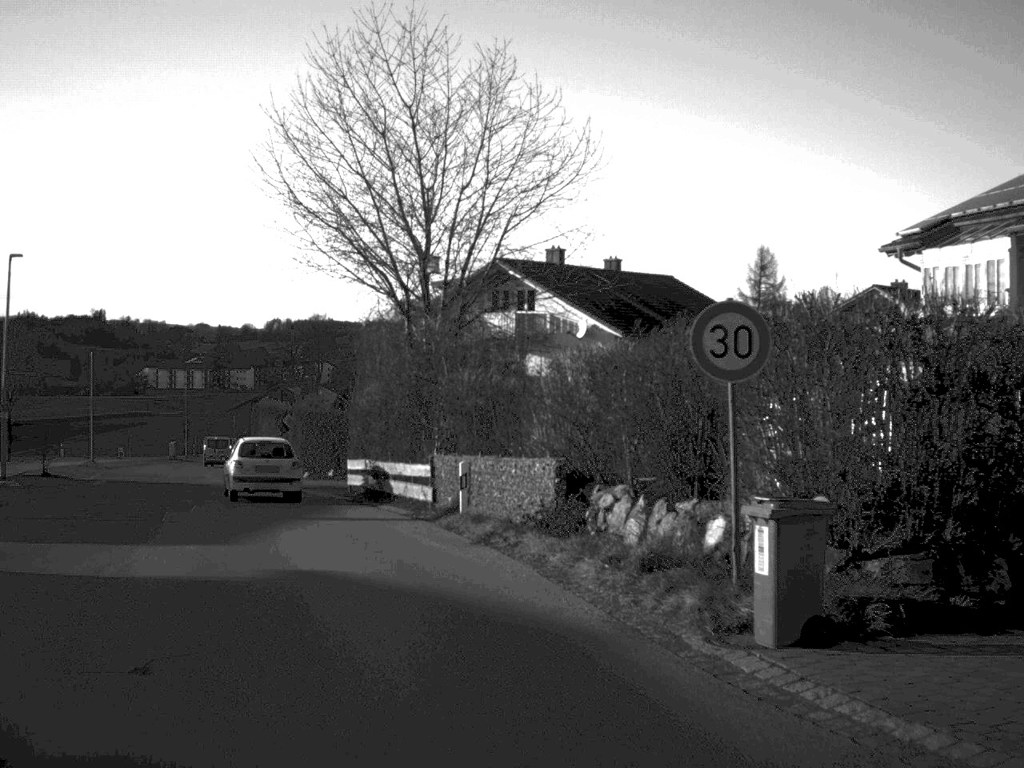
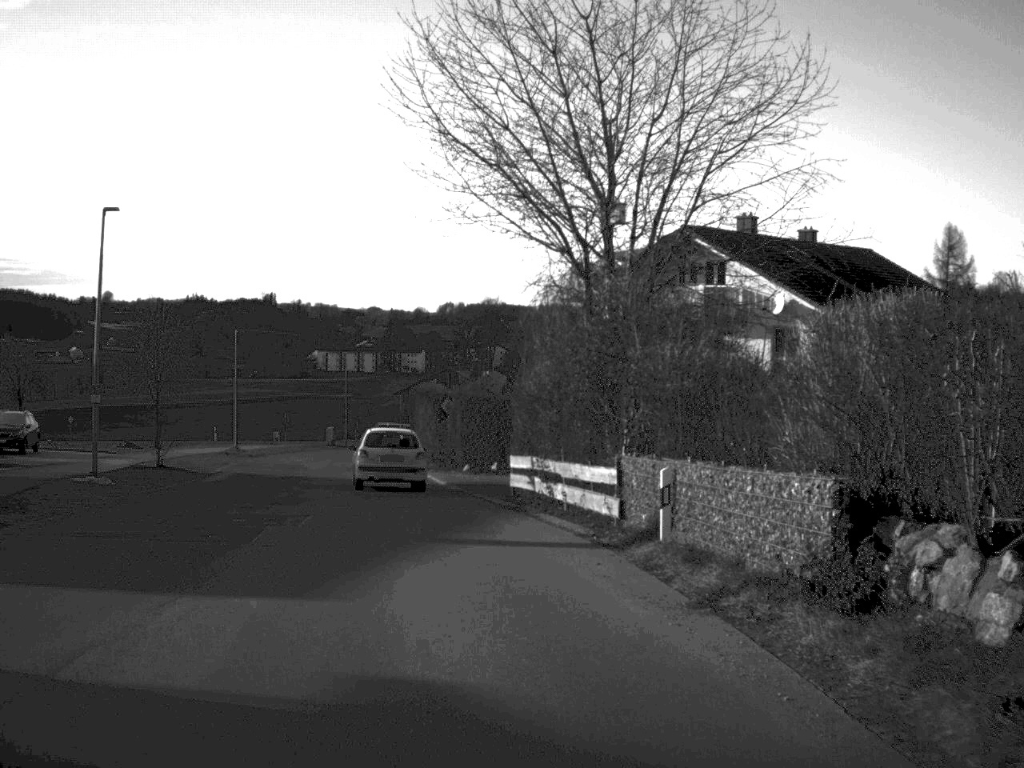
(-0.4, +5.9) m; -8°
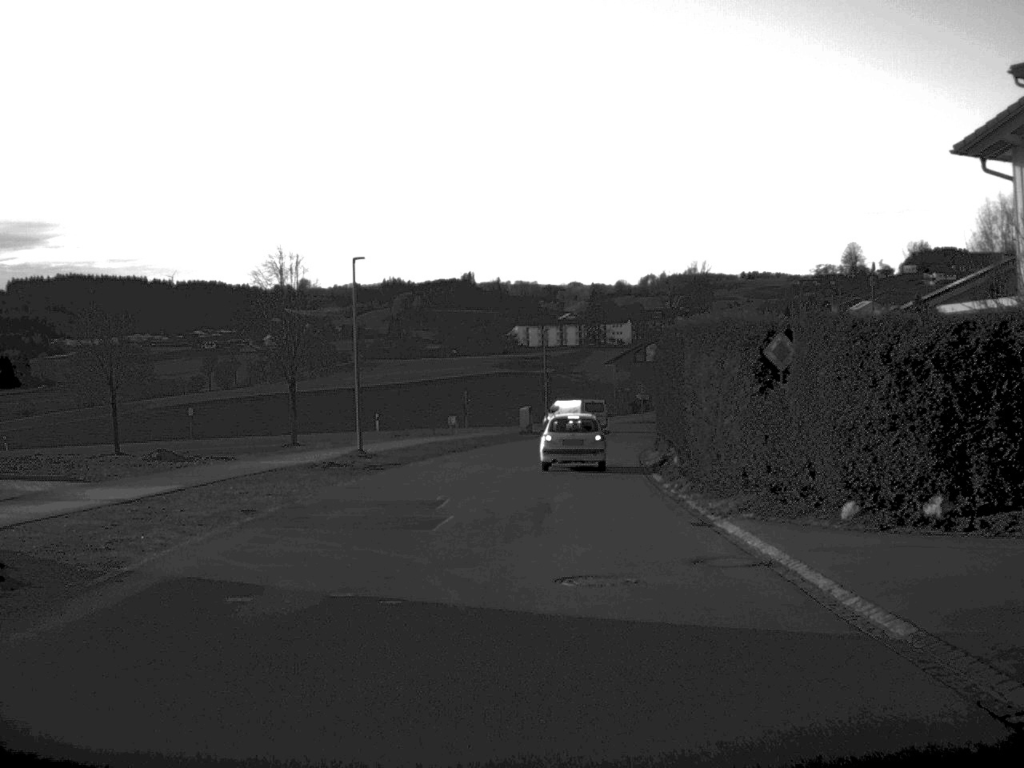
(-3.1, +25.8) m; -9°
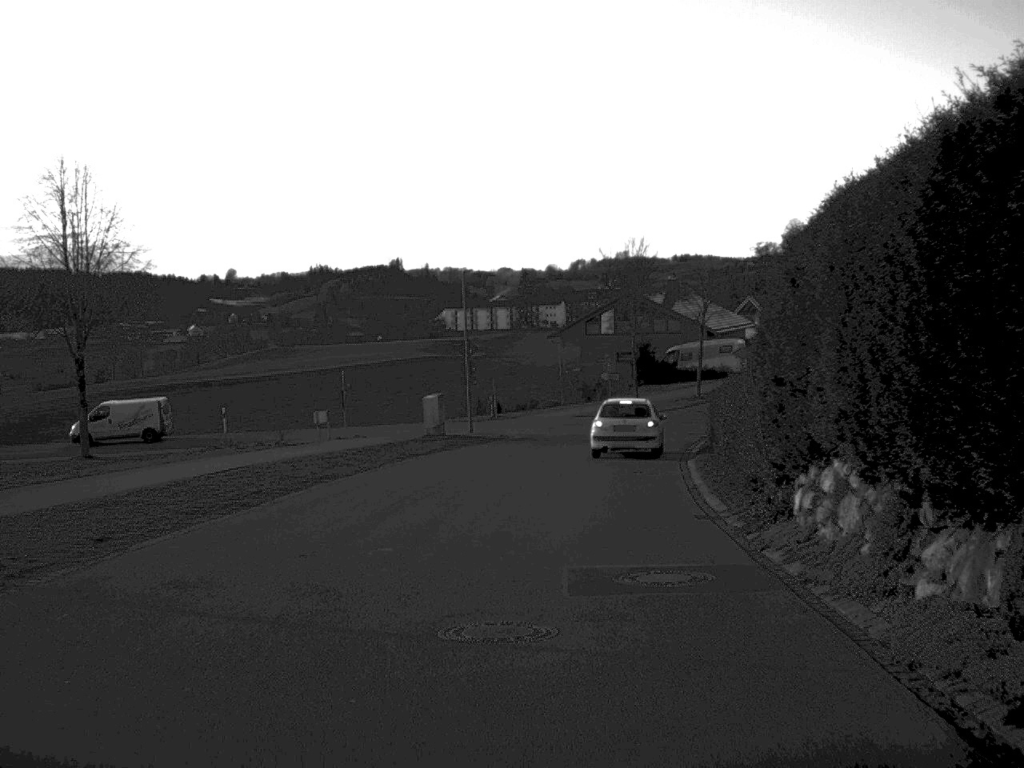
(+0.6, +27.7) m; +3°
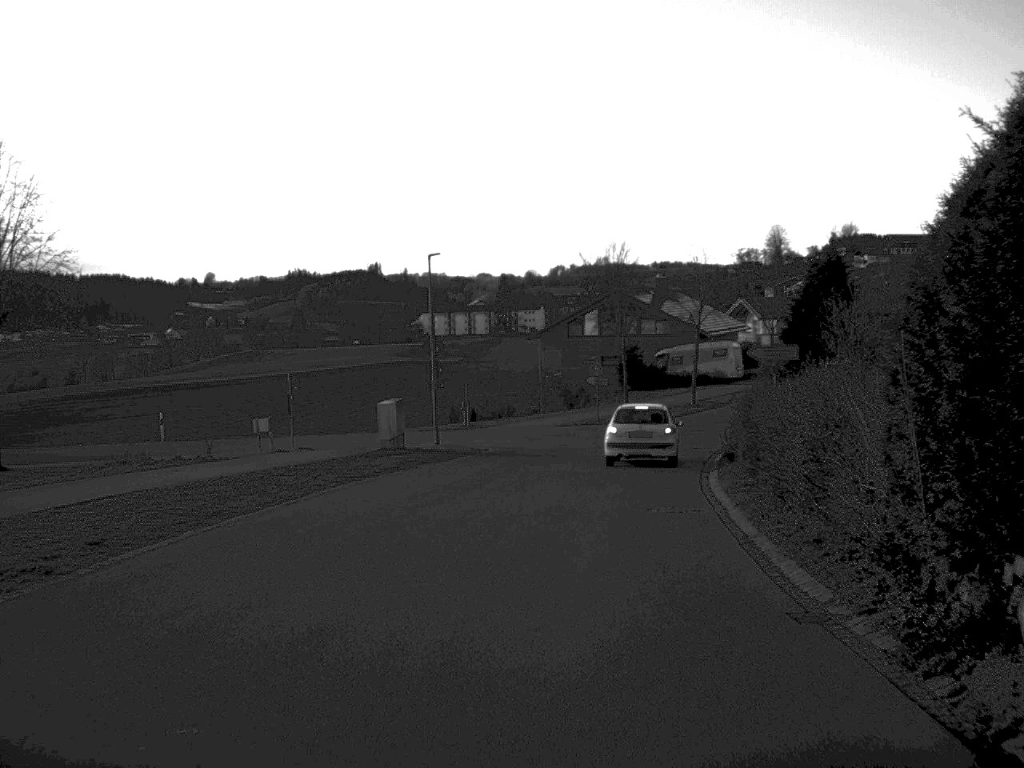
(+0.1, +7.0) m; +1°
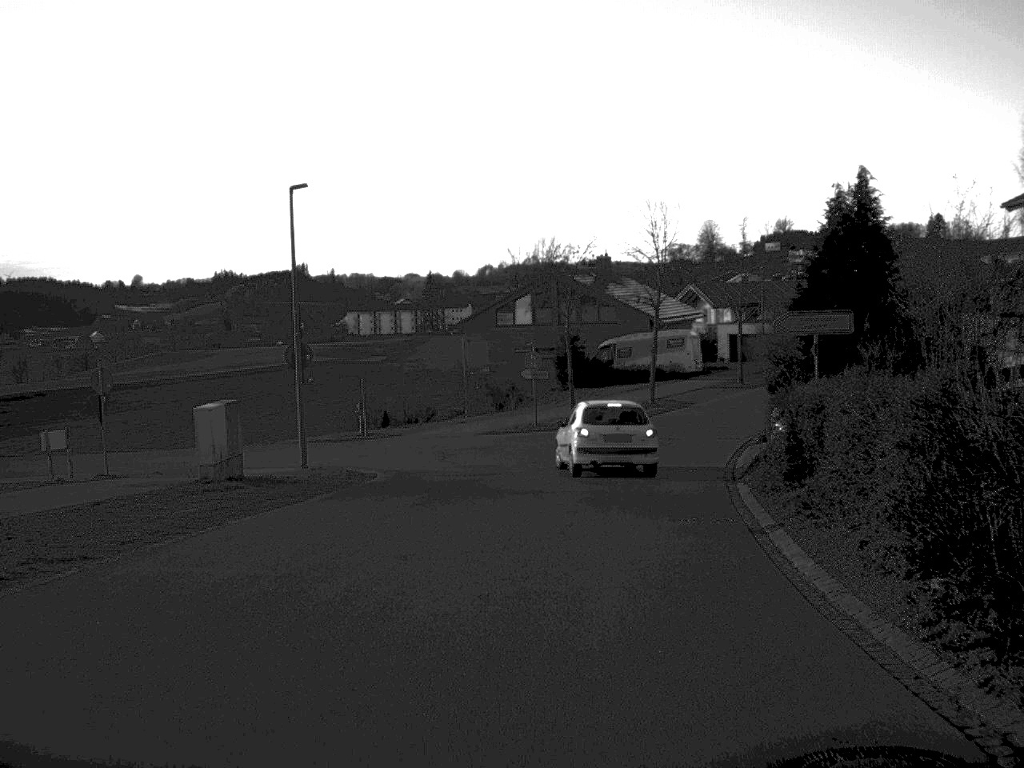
(+0.3, +12.8) m; +3°
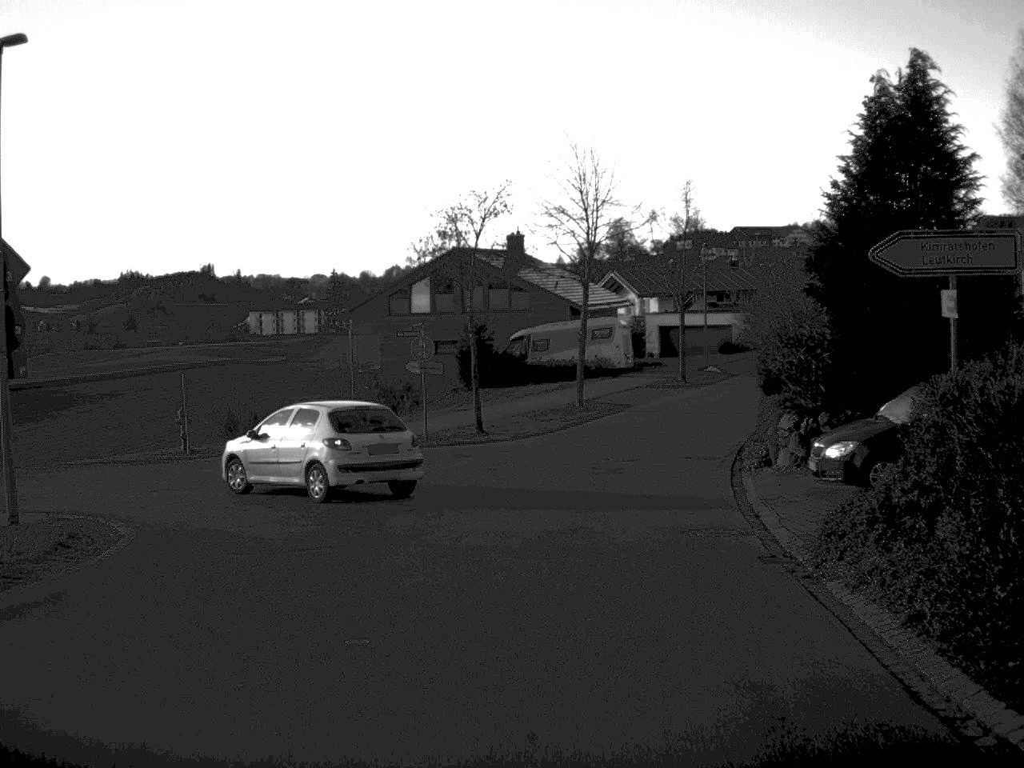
(+0.4, +11.6) m; +4°
